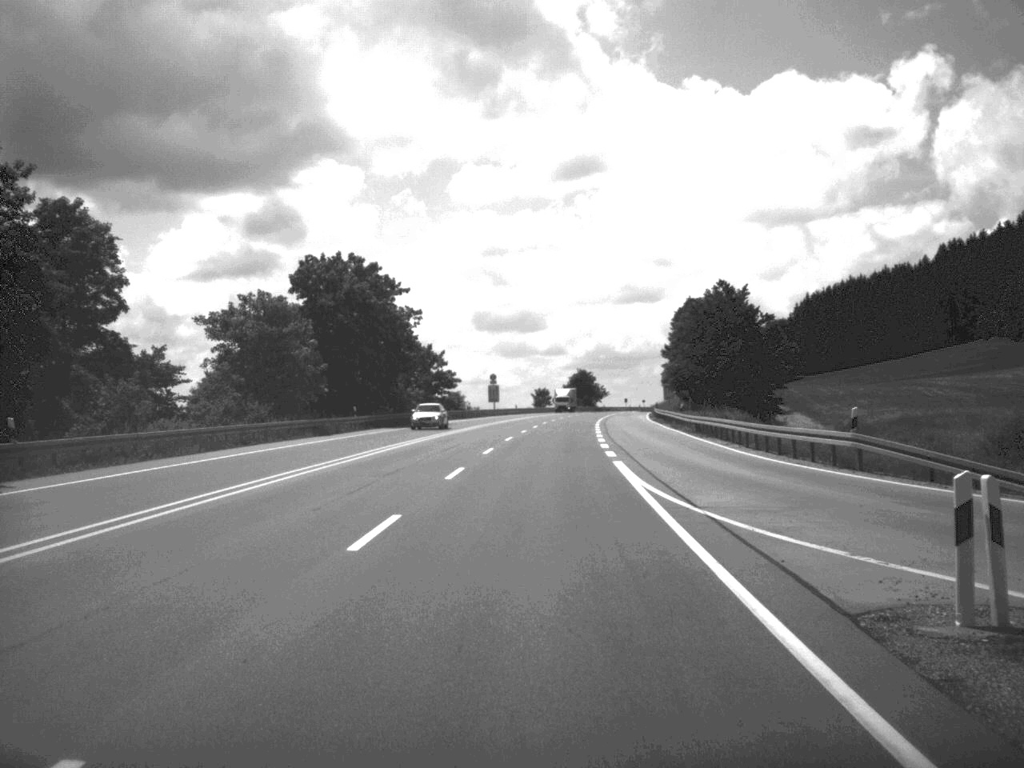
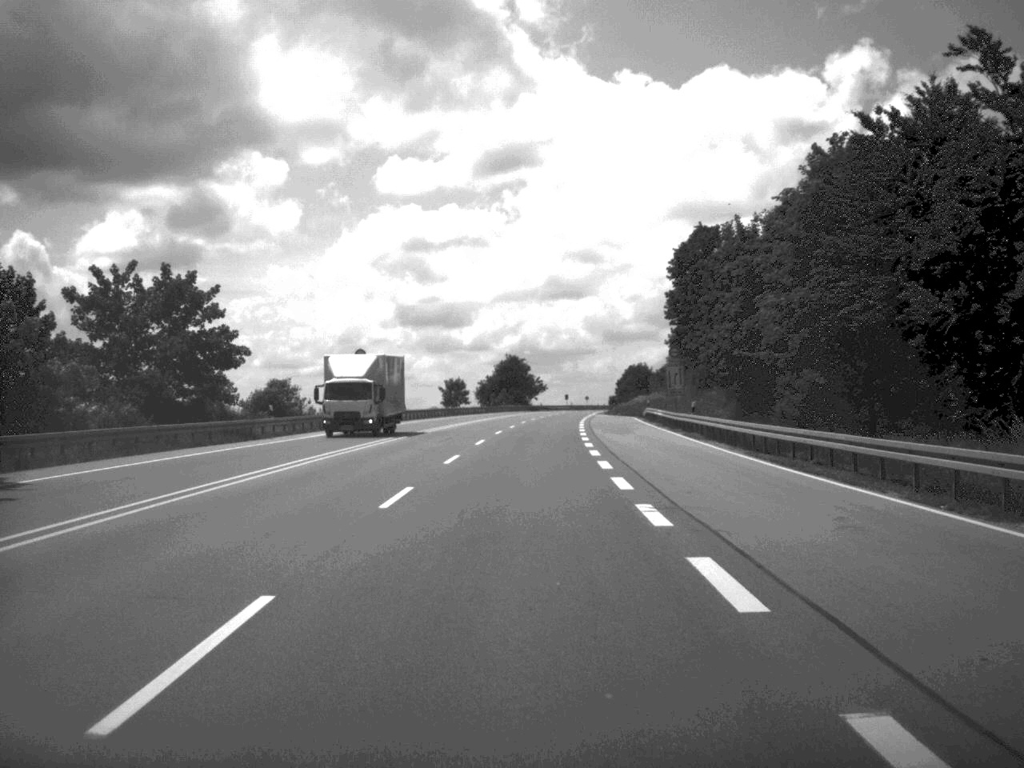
(+1.9, +66.5) m; +3°
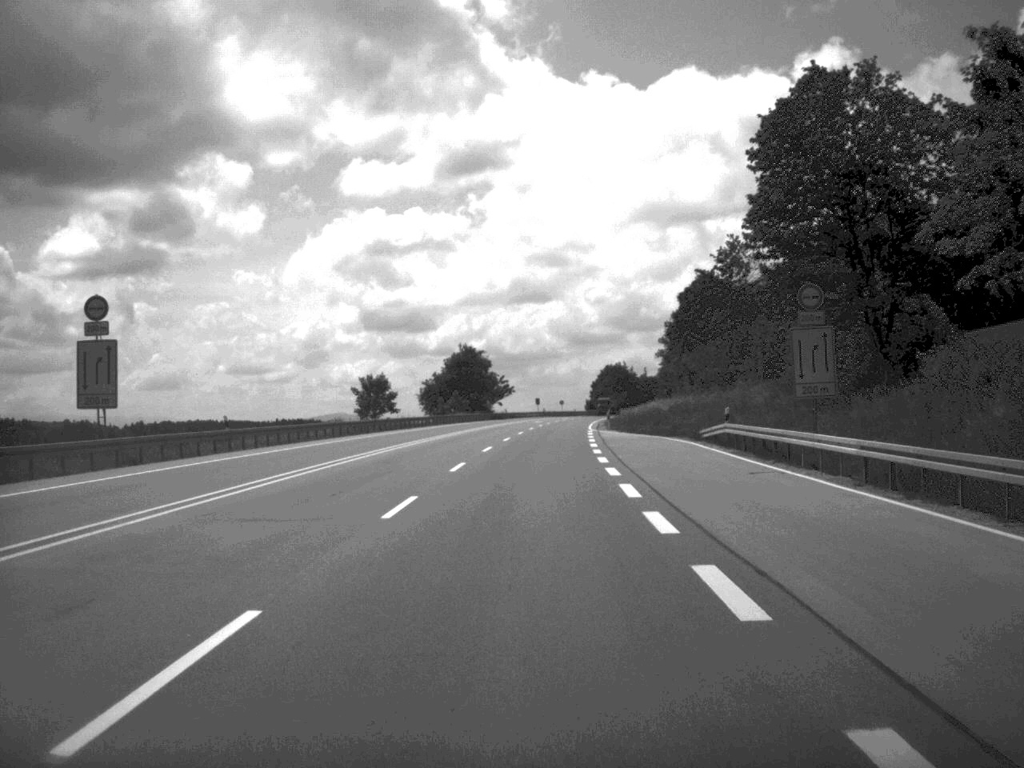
(+0.6, +47.7) m; +1°
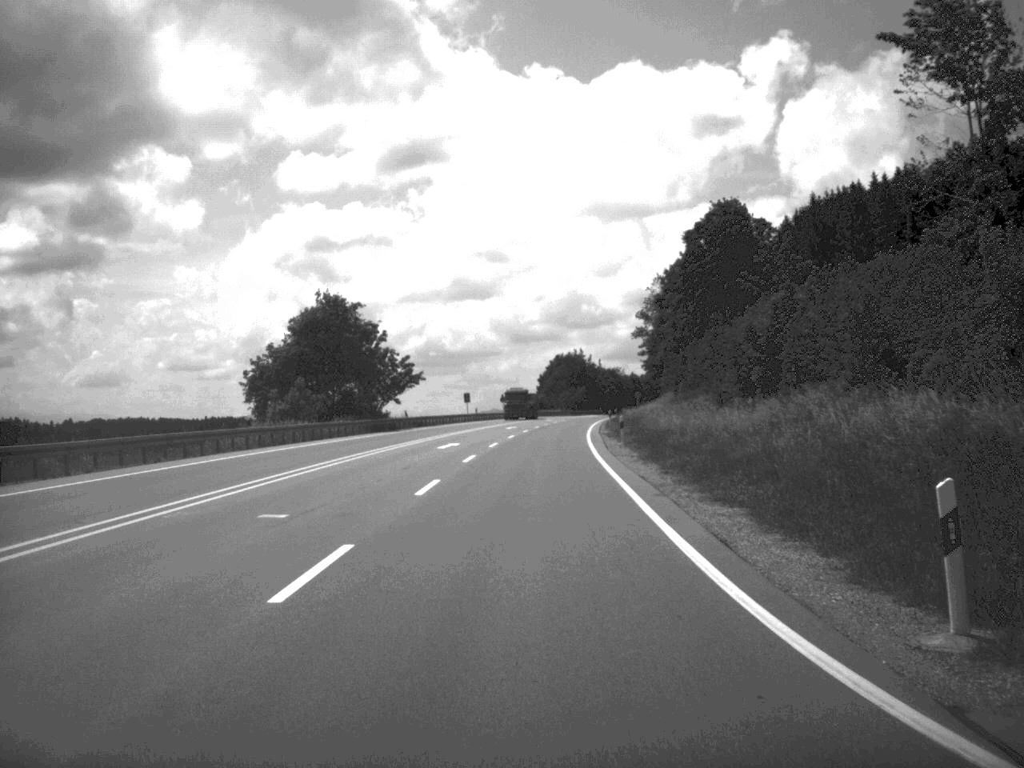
(+1.5, +66.7) m; +2°
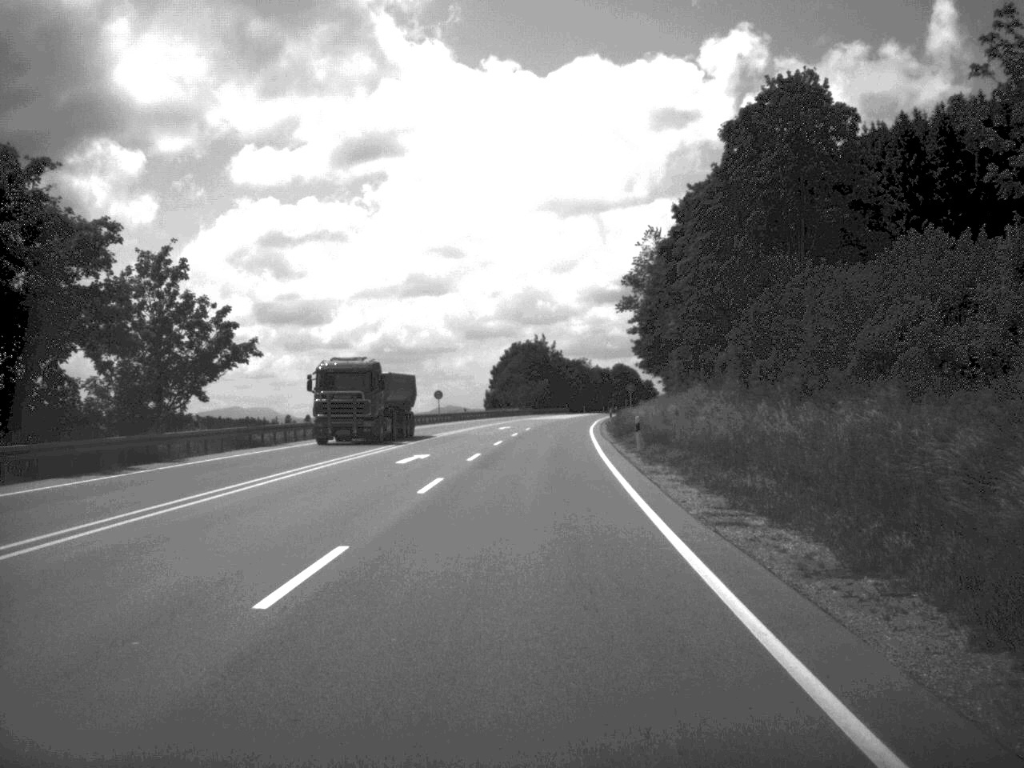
(+0.8, +47.2) m; +2°
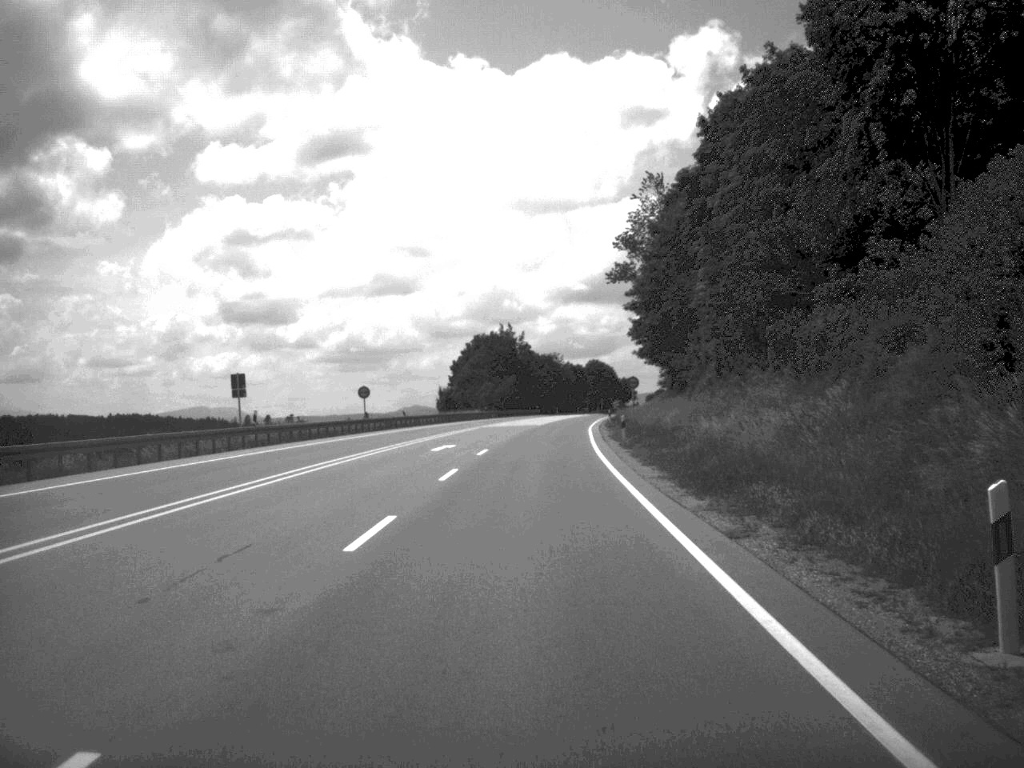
(+0.4, +31.6) m; +1°
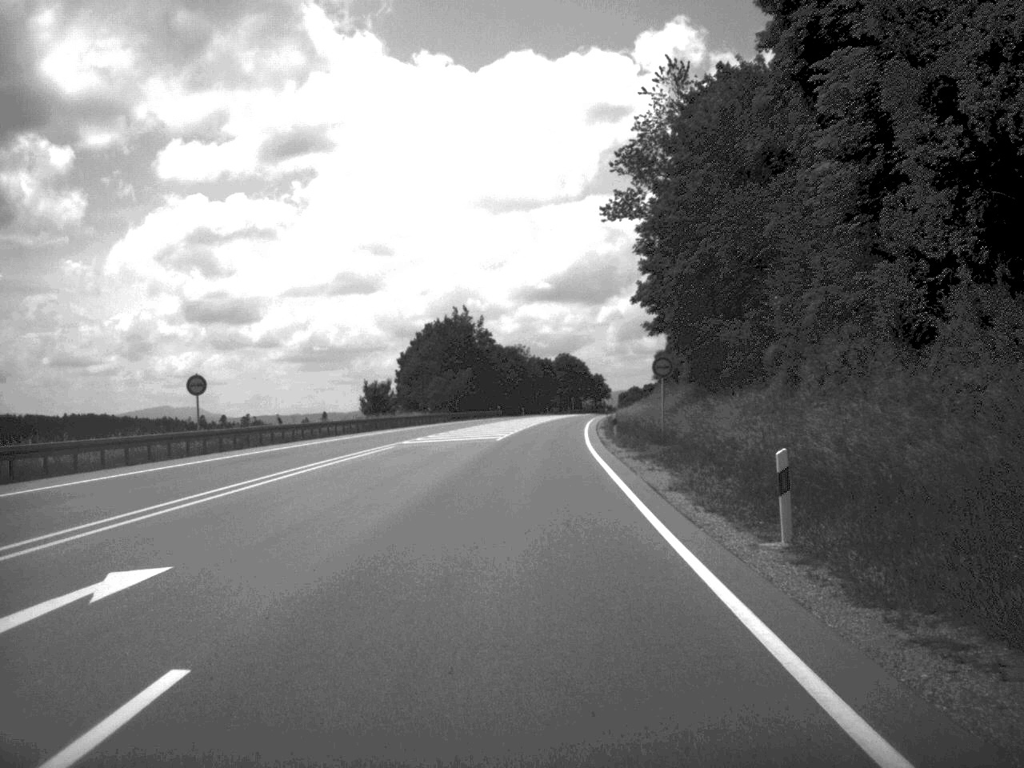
(+0.5, +33.8) m; +1°
